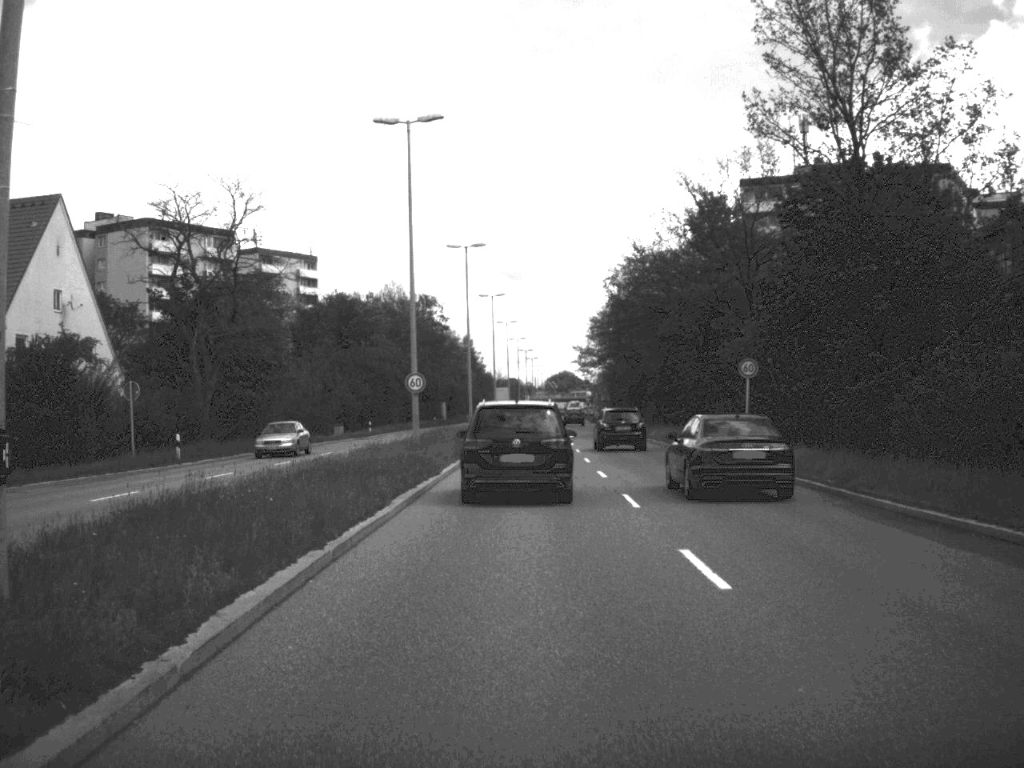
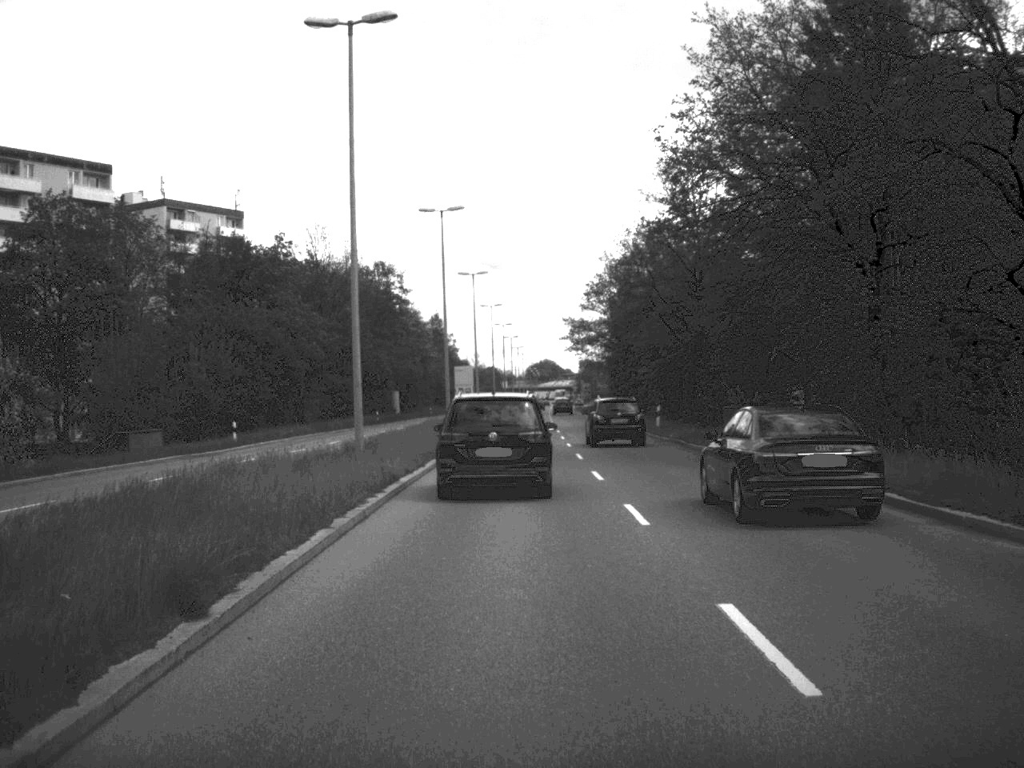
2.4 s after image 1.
(+0.2, +39.2) m; +1°
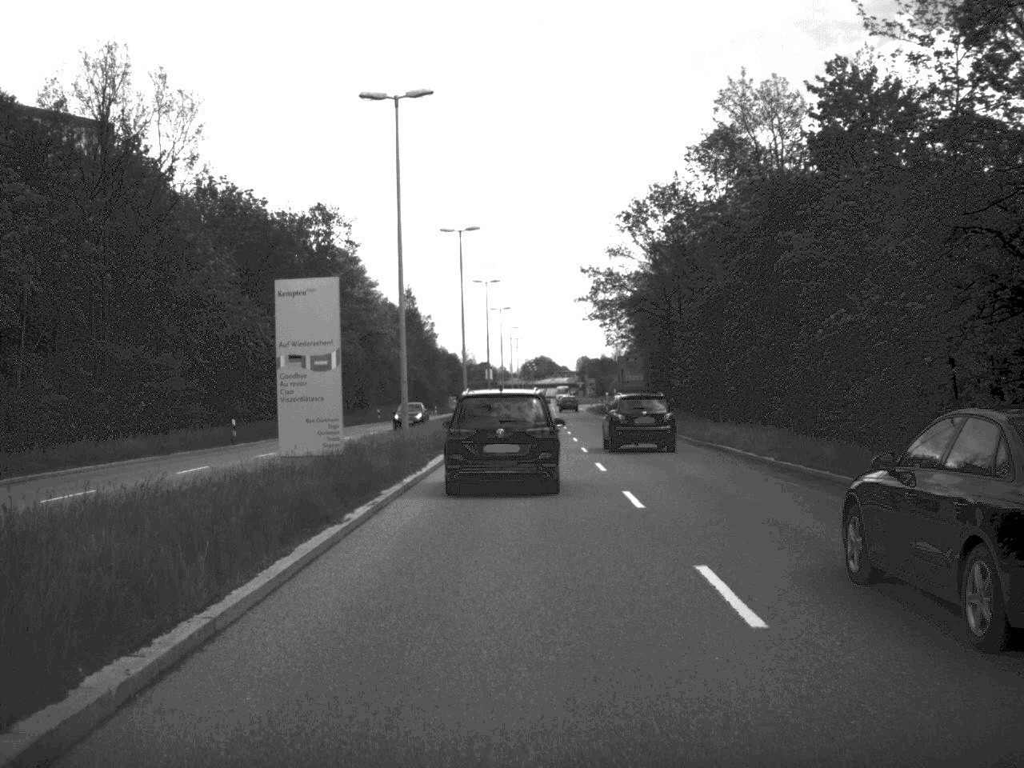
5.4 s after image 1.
(-0.1, +51.1) m; 0°
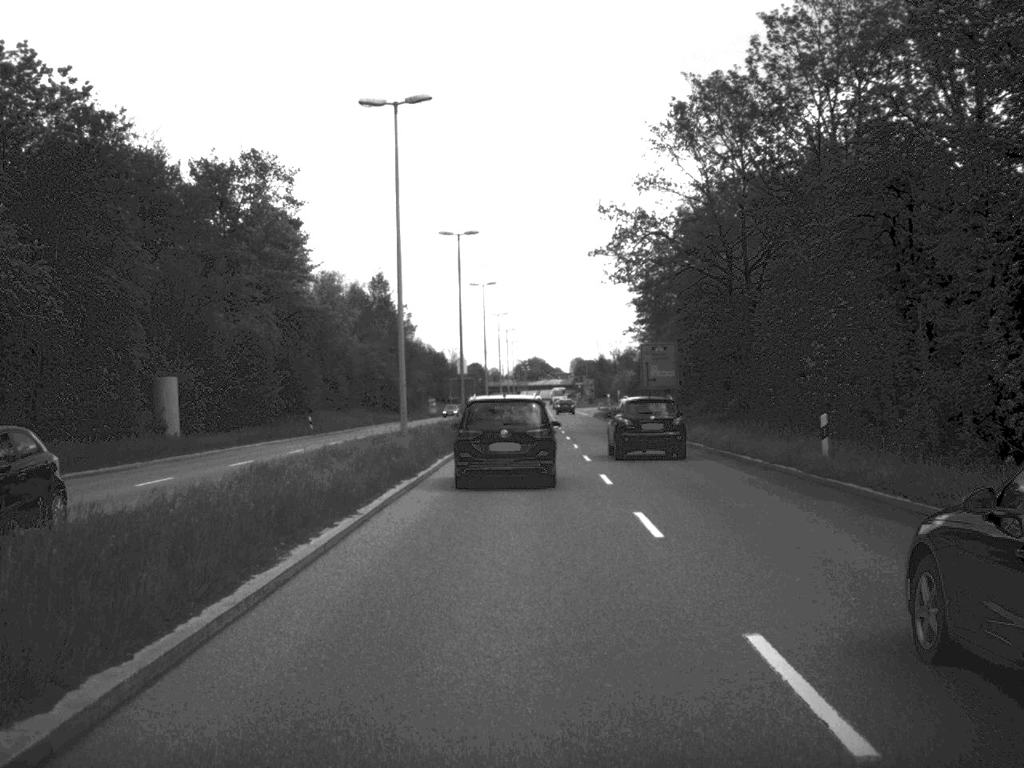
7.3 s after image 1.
(+0.1, +29.3) m; 0°
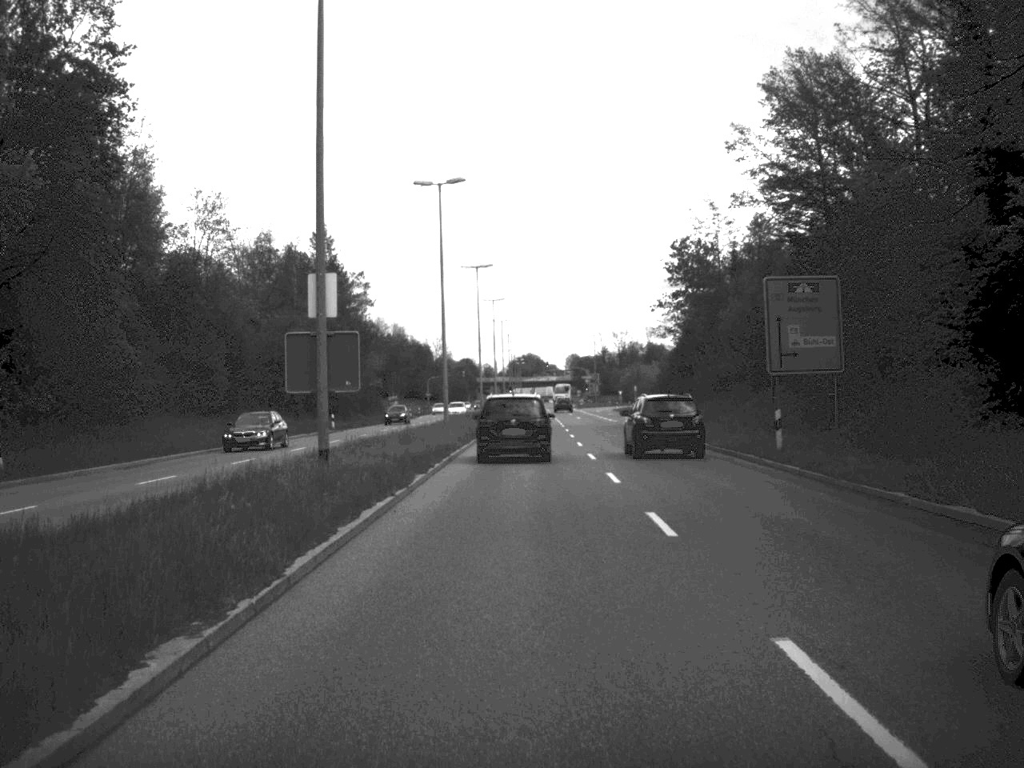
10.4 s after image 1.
(0.0, +44.3) m; 0°
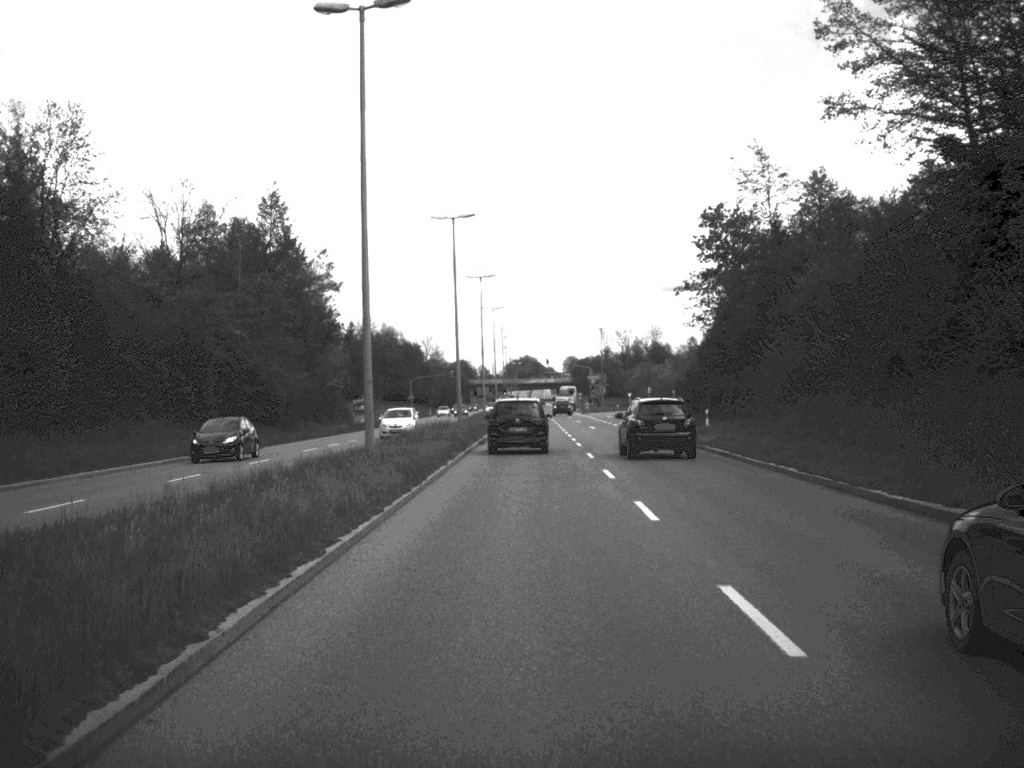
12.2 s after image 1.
(0.0, +24.0) m; 0°
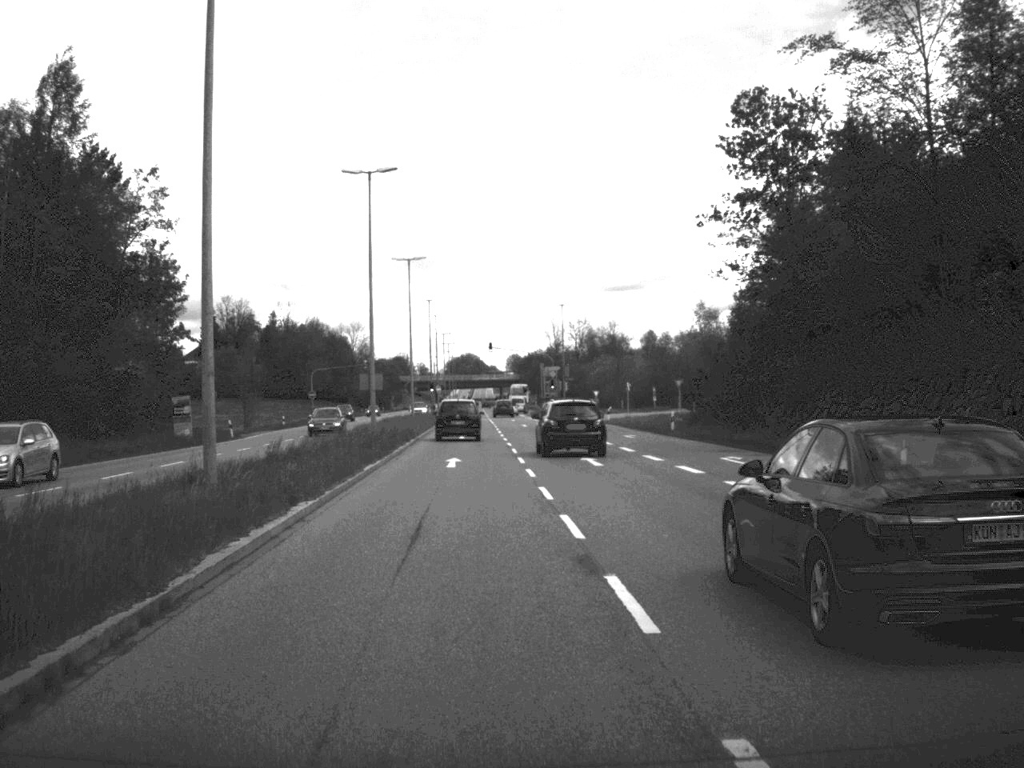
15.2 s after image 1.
(+0.5, +40.6) m; +2°
